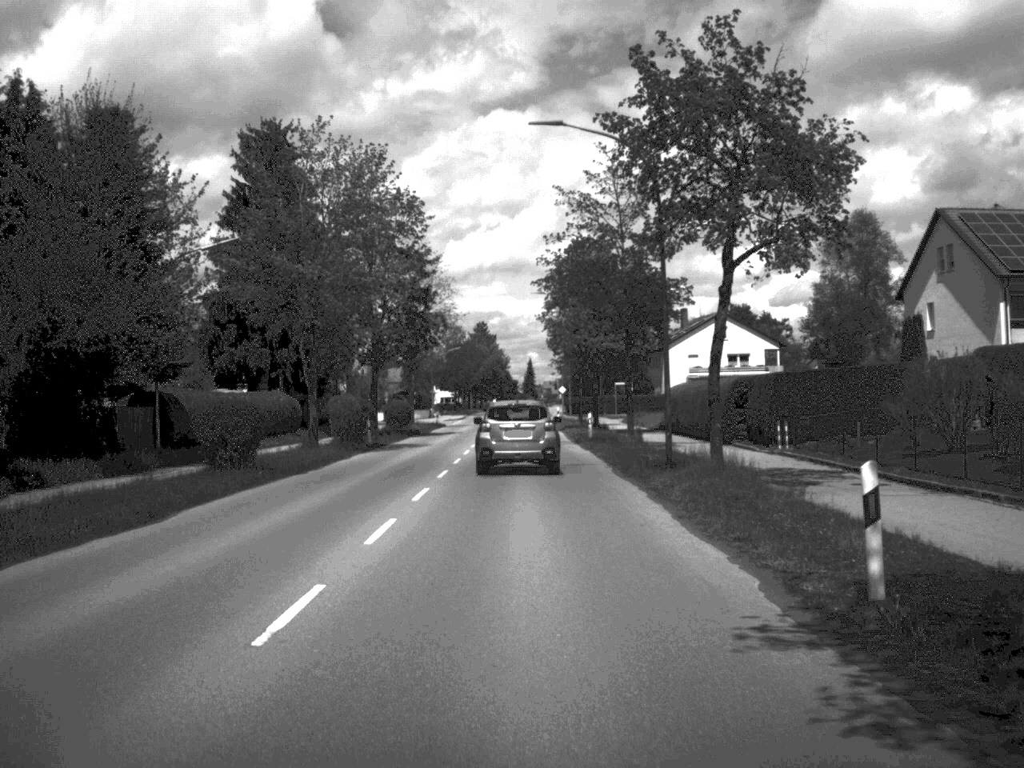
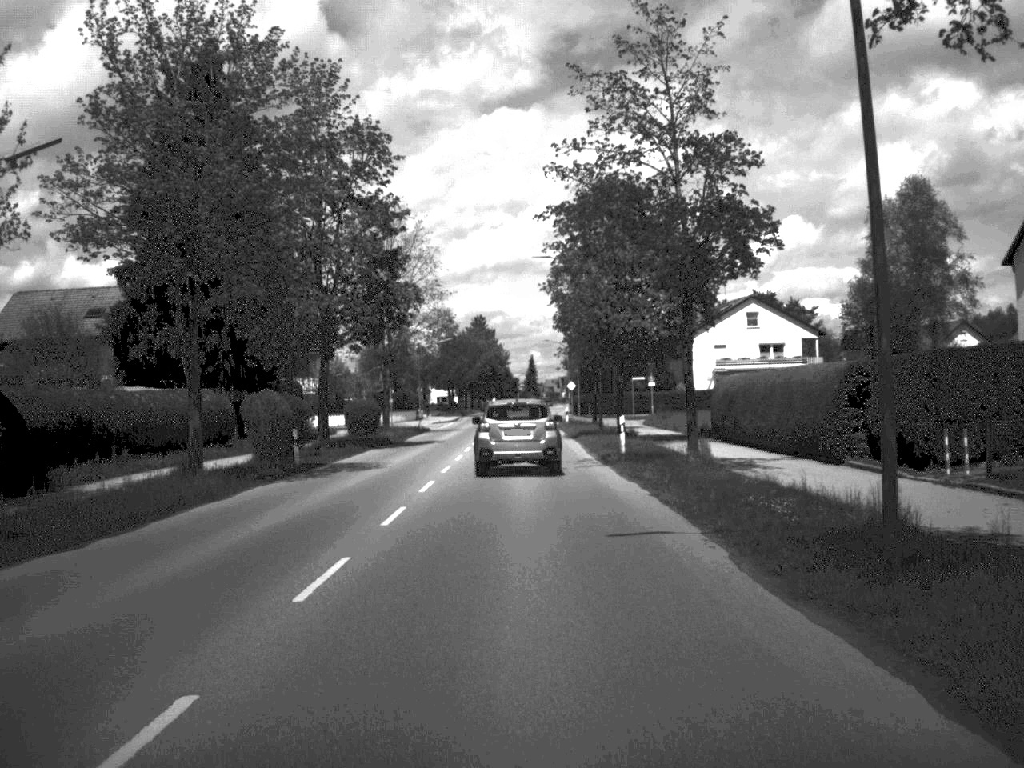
(0.0, +16.2) m; 0°
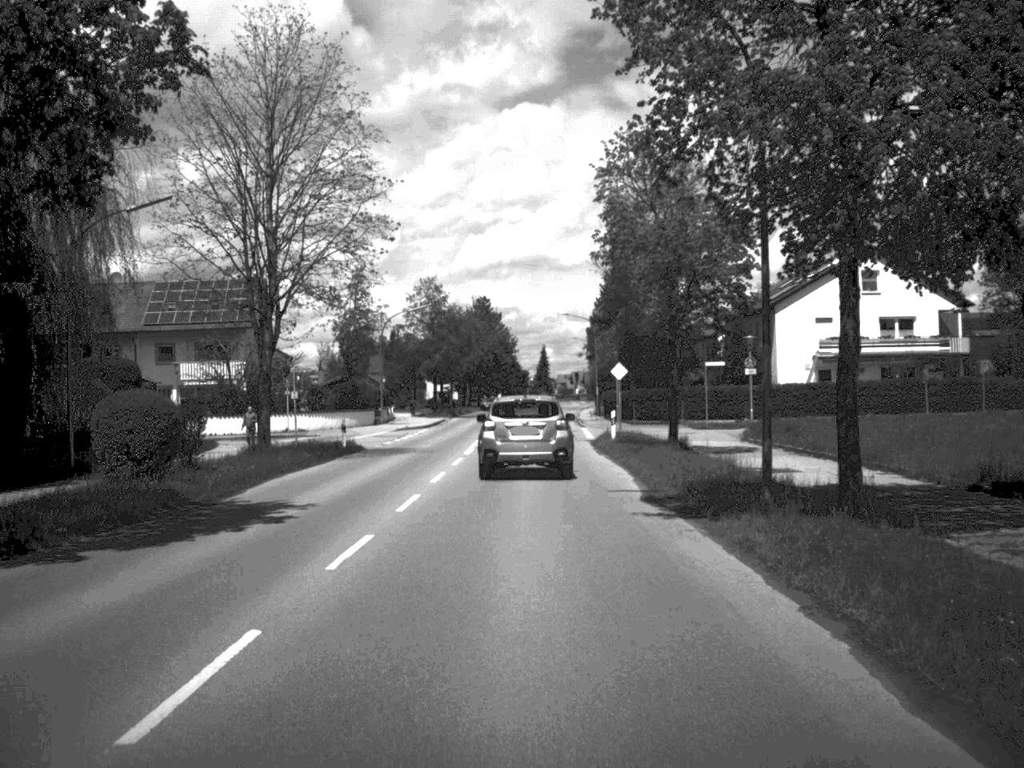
(-0.1, +34.2) m; -1°
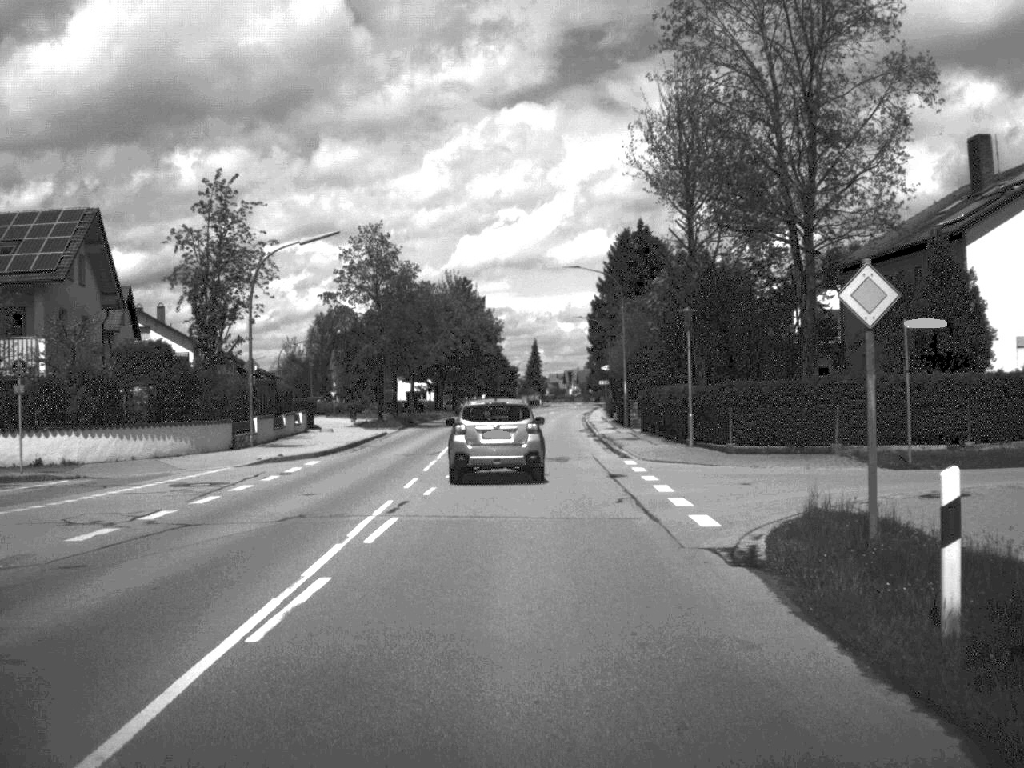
(0.0, +32.8) m; 0°
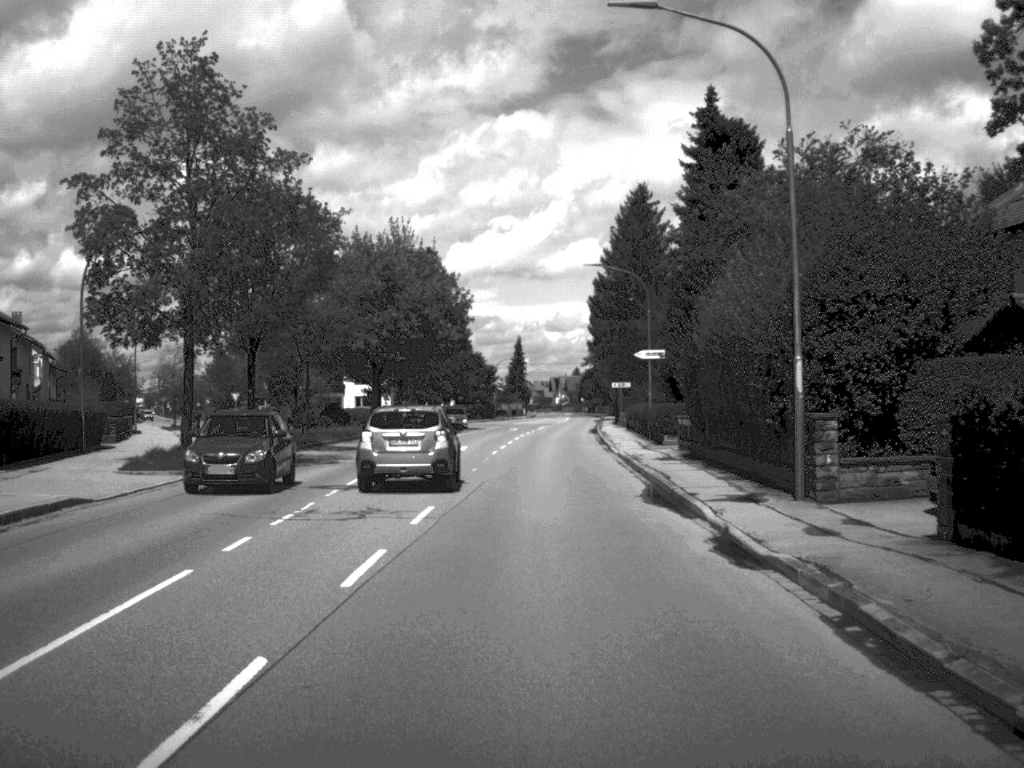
(+0.2, +38.6) m; +1°
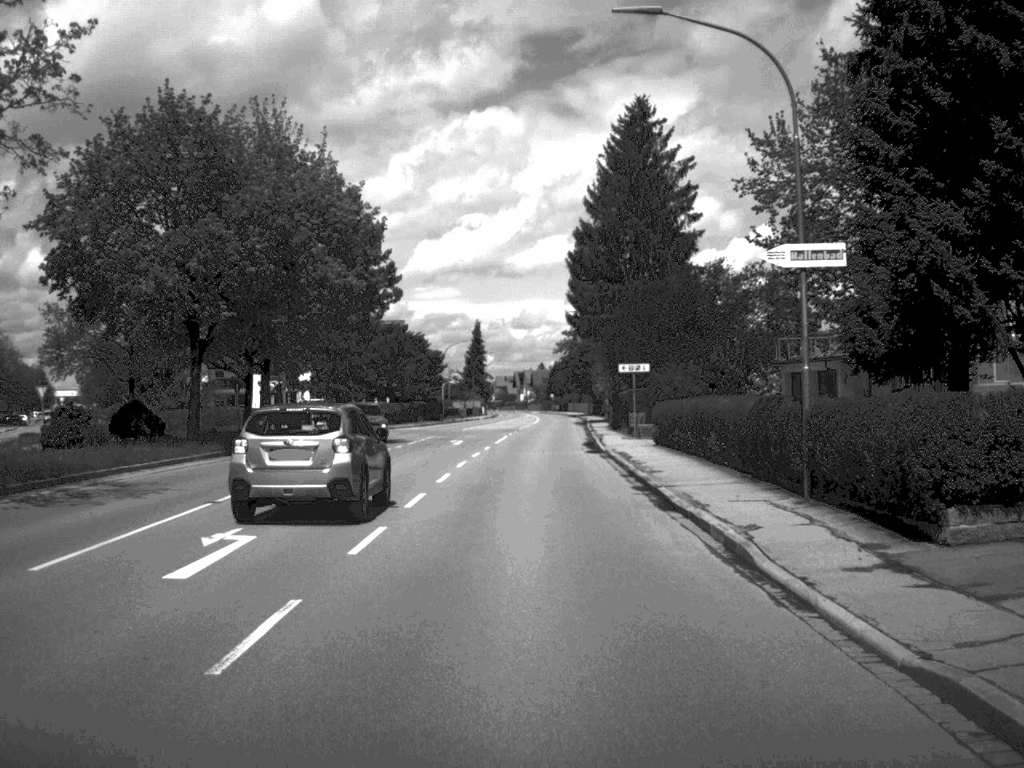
(+0.4, +33.3) m; +1°
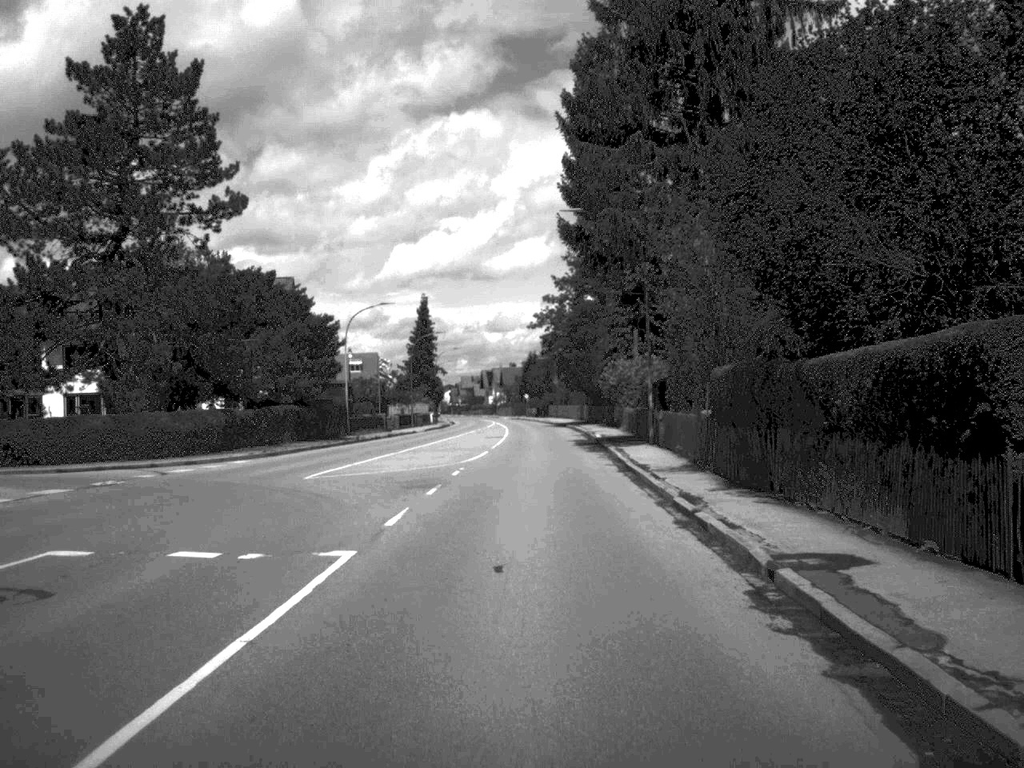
(+0.5, +45.1) m; +1°
